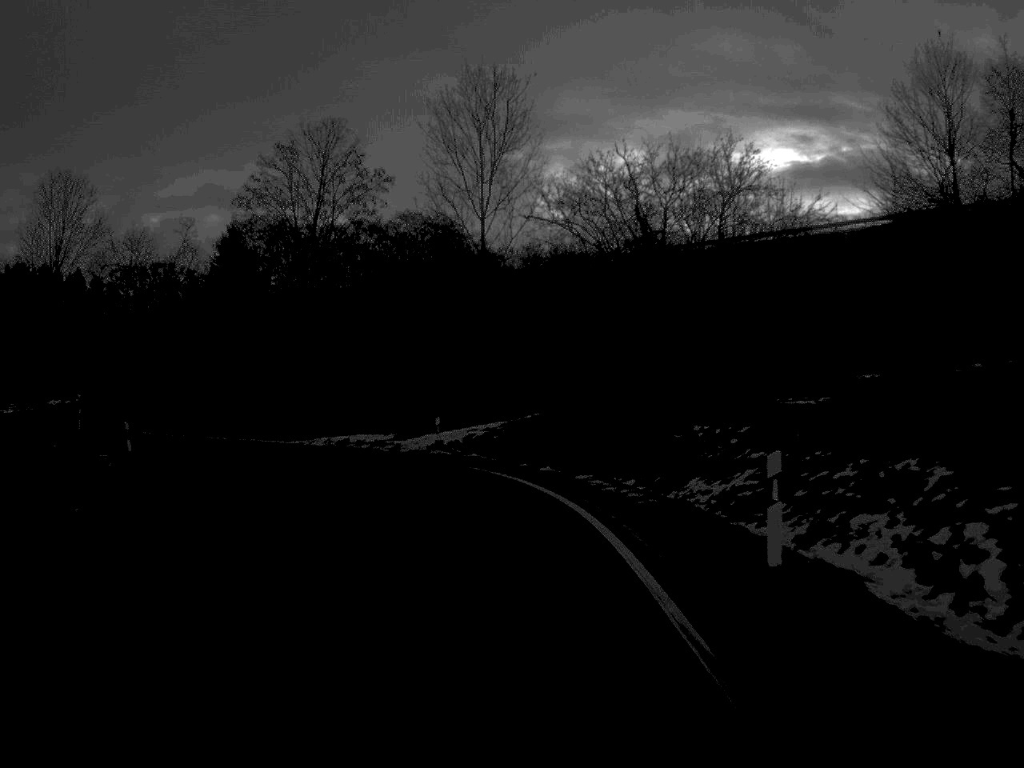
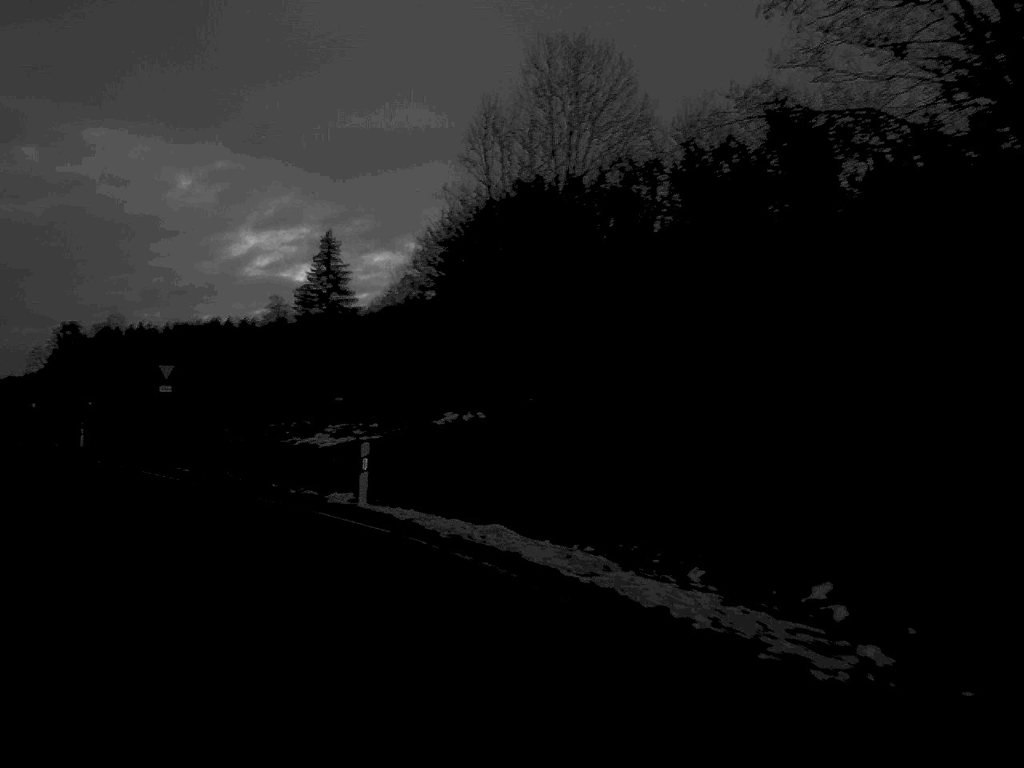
(-7.8, +40.1) m; -31°
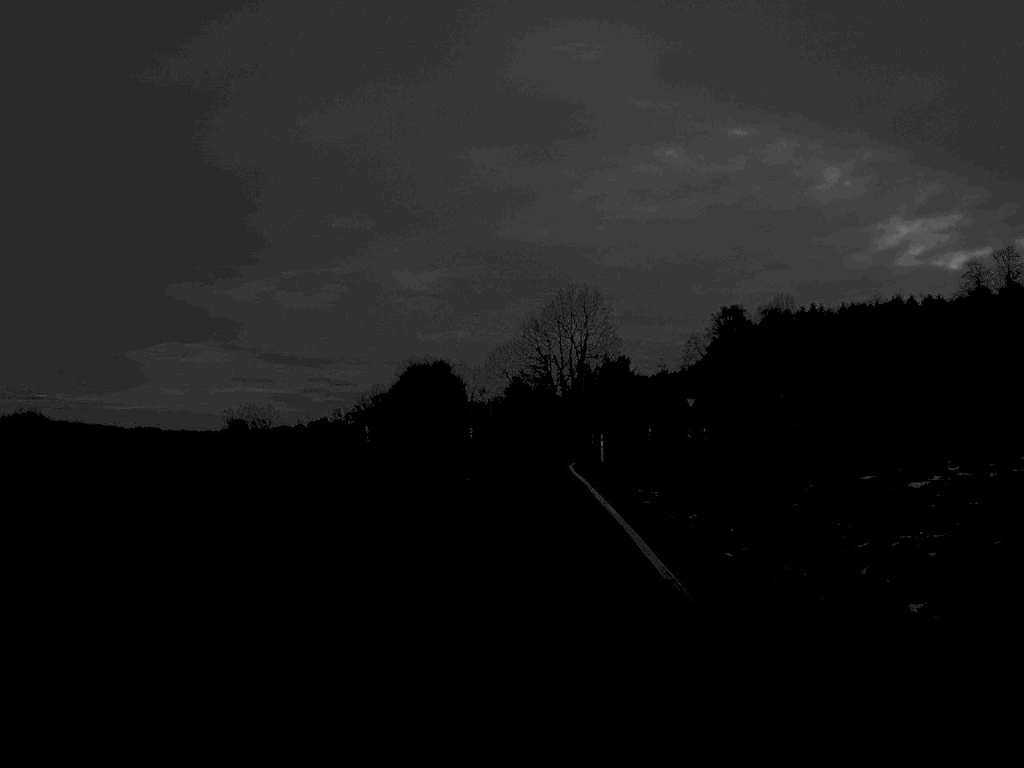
(-14.6, +38.7) m; -28°
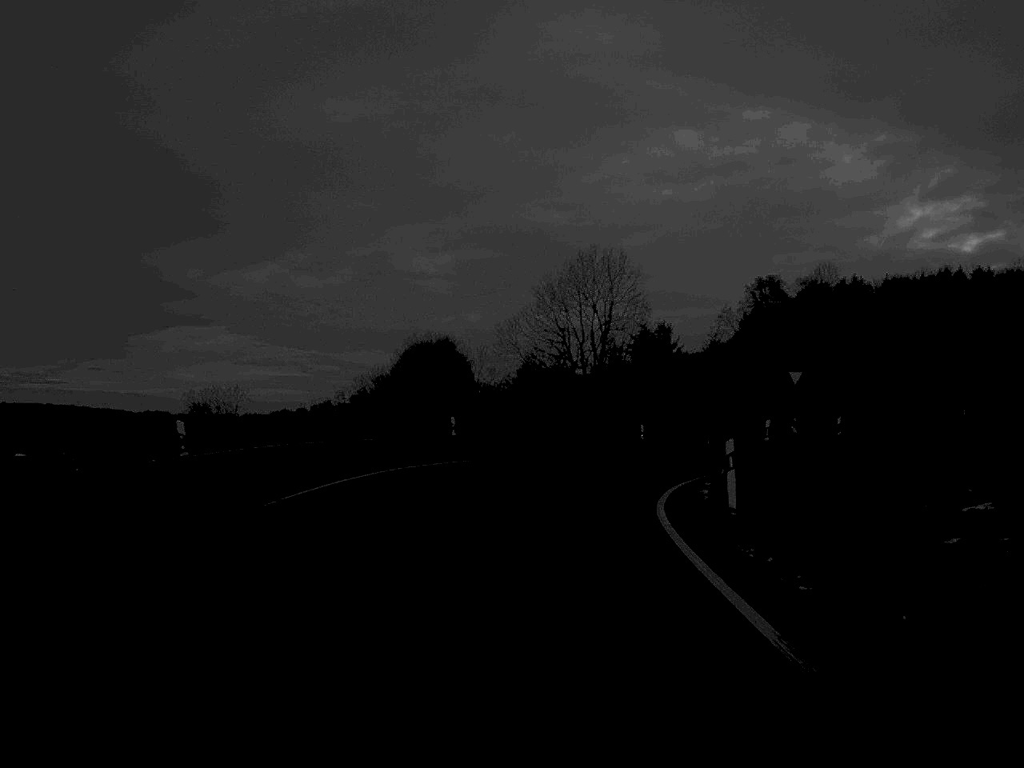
(-0.1, +26.0) m; -1°
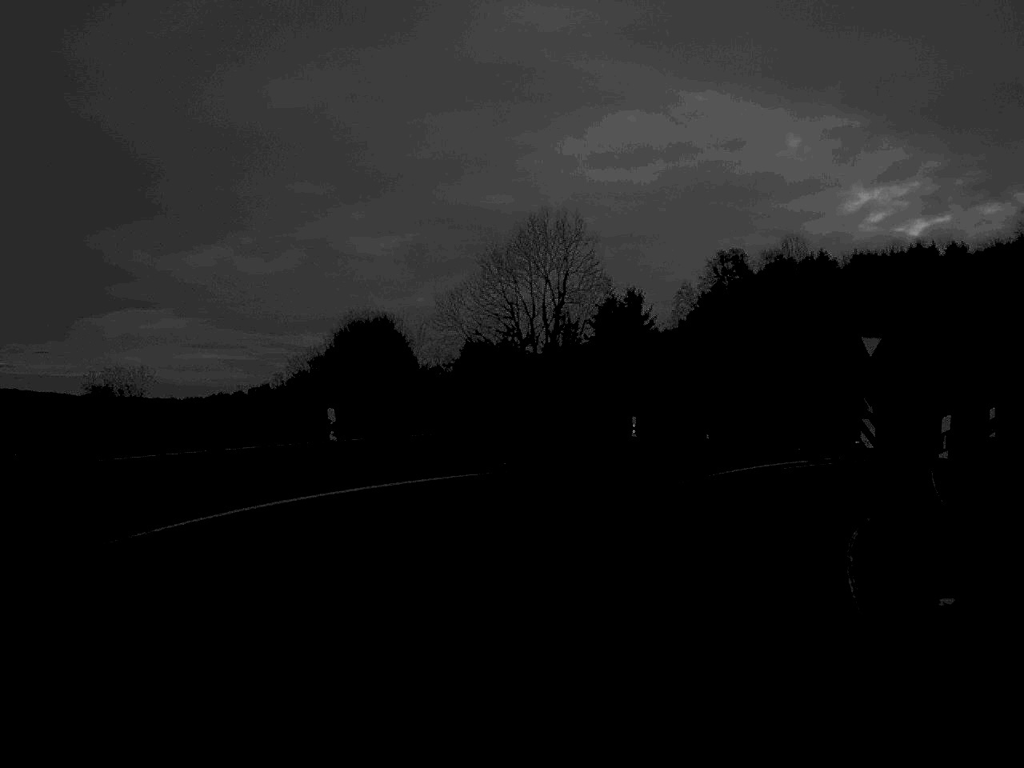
(+0.2, +16.6) m; +3°
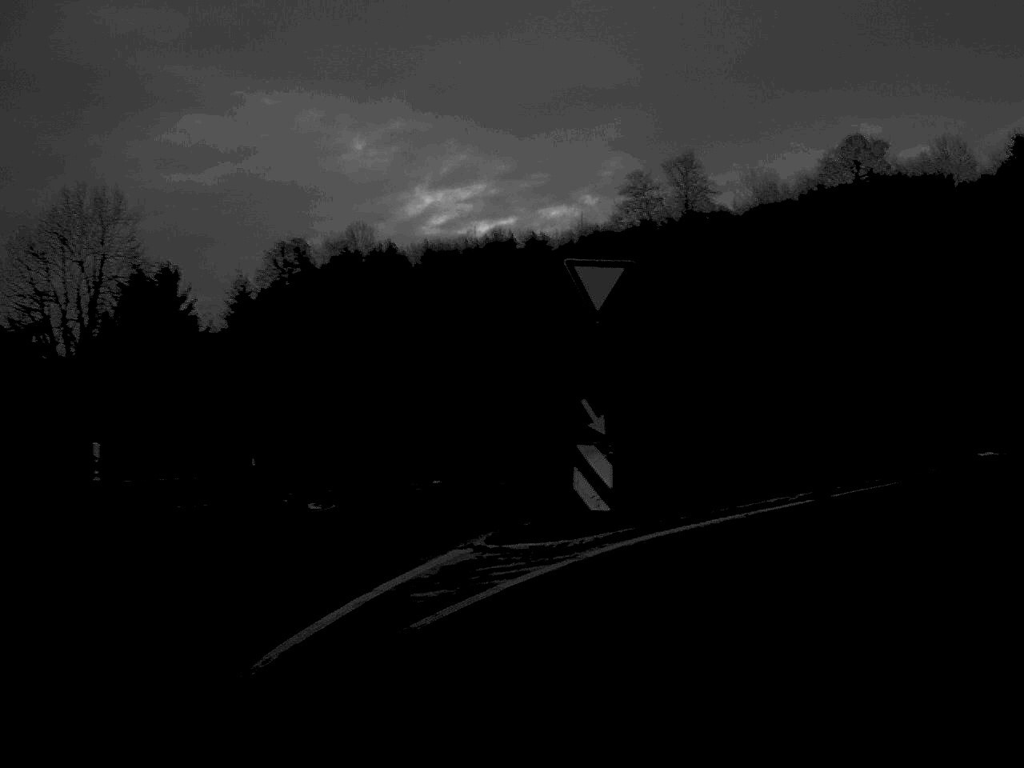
(+2.5, +17.7) m; +20°
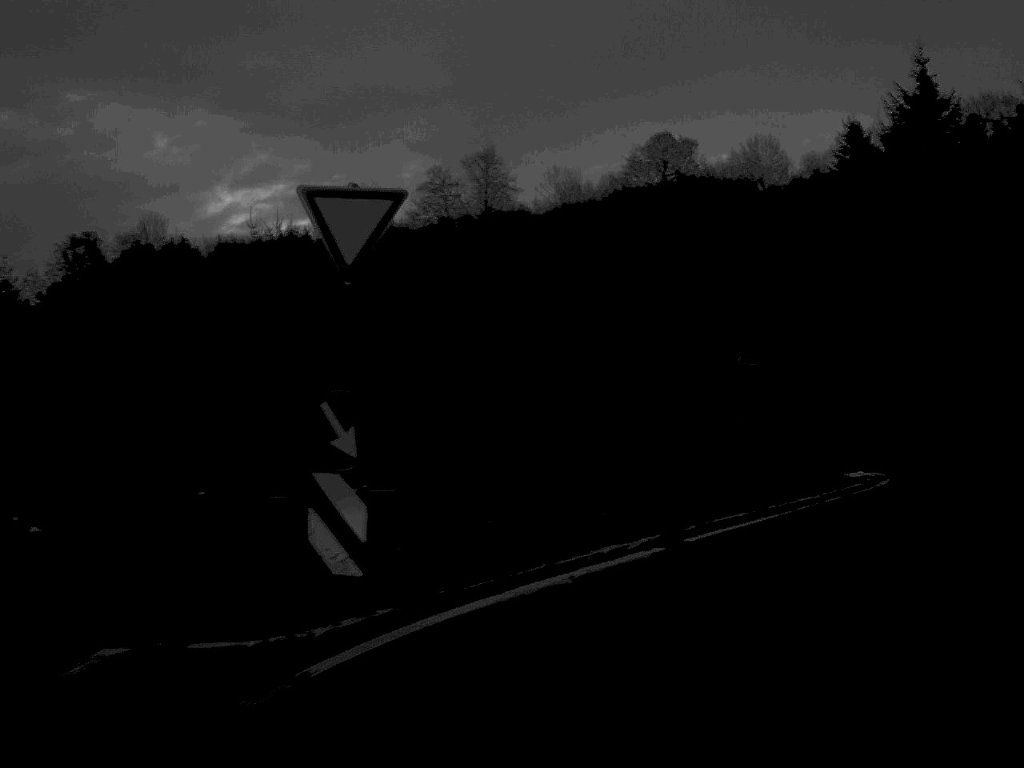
(+0.4, +5.1) m; +9°
